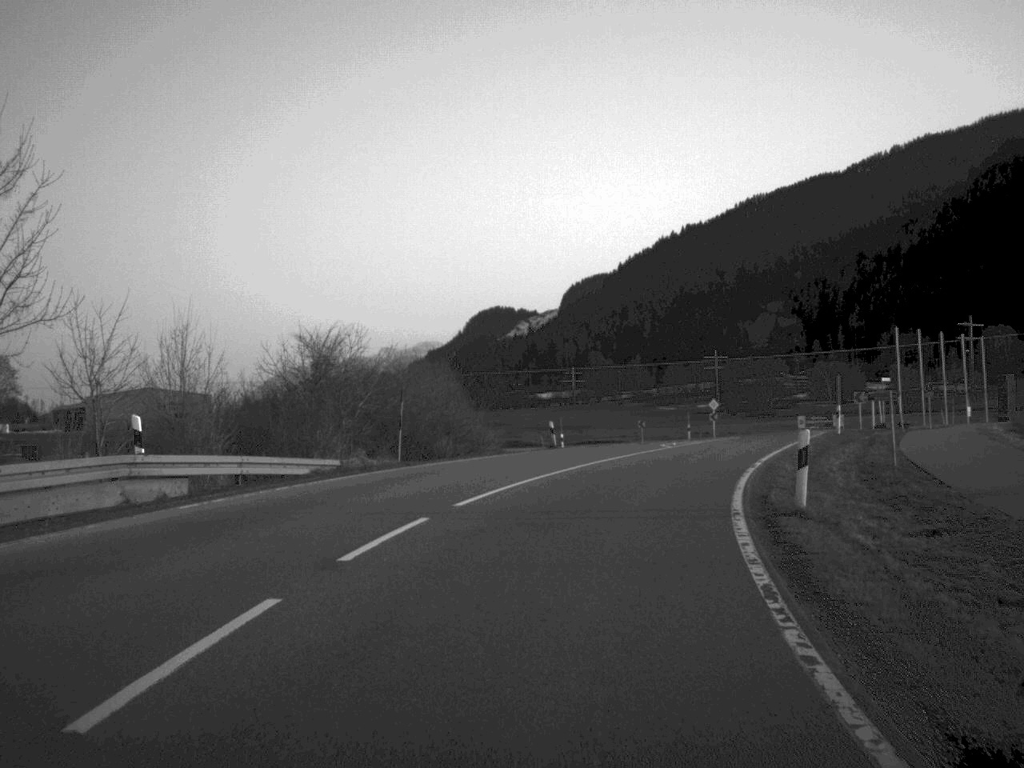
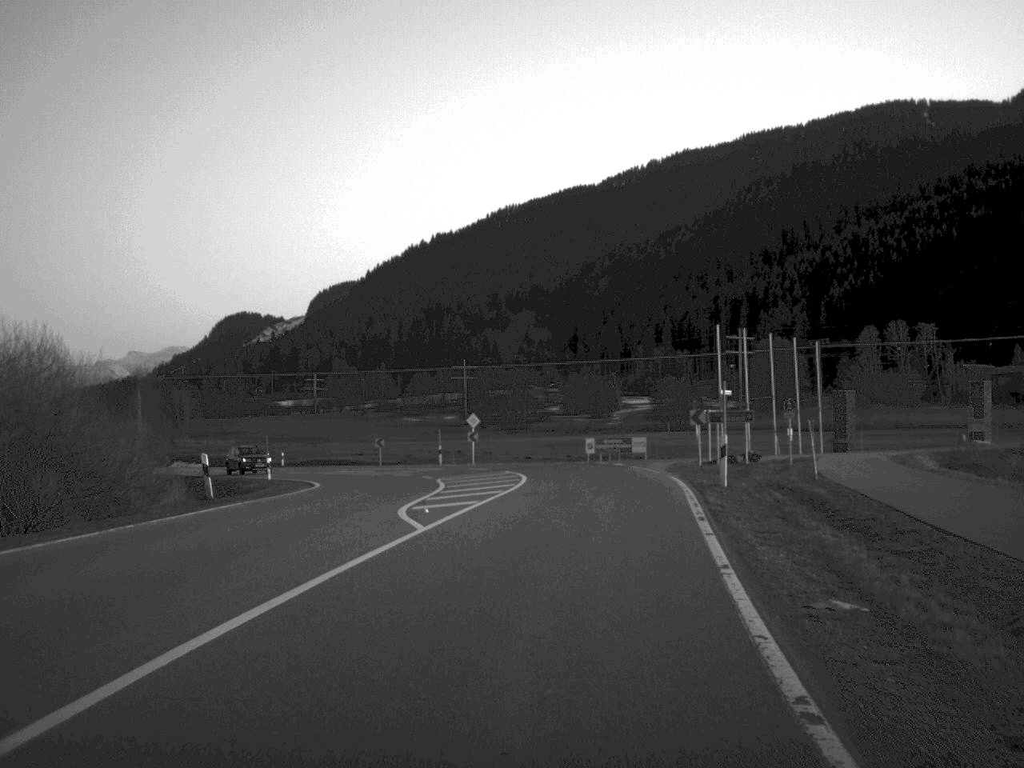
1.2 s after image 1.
(+2.0, +20.3) m; +11°
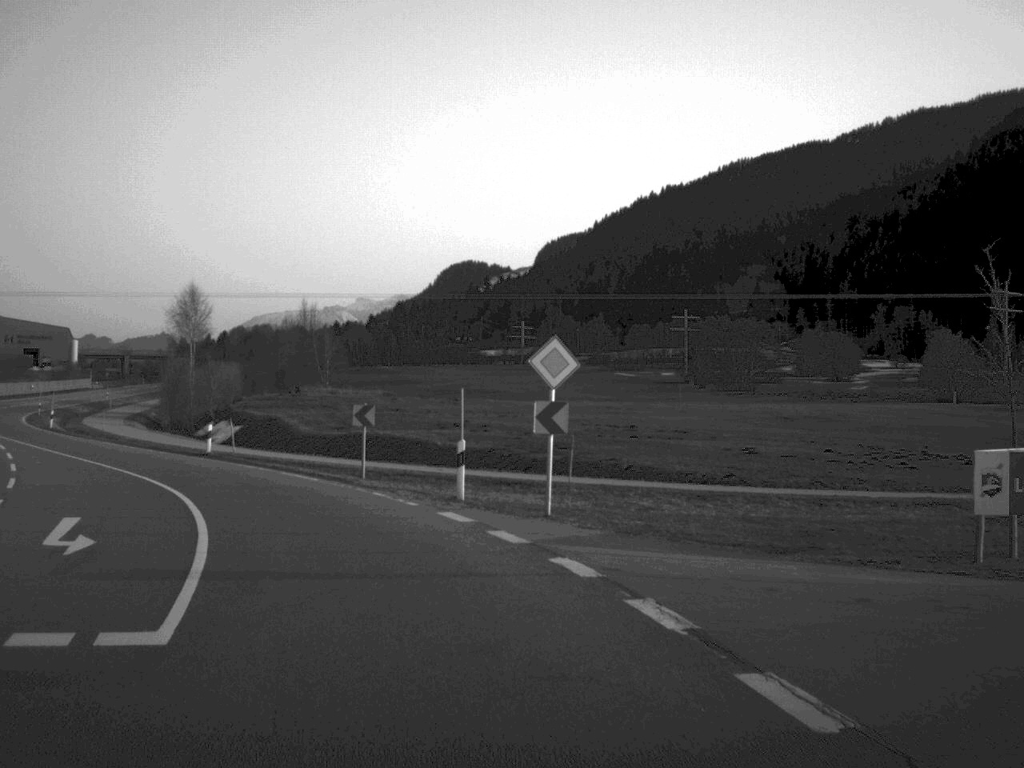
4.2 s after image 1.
(+0.1, +48.1) m; -11°
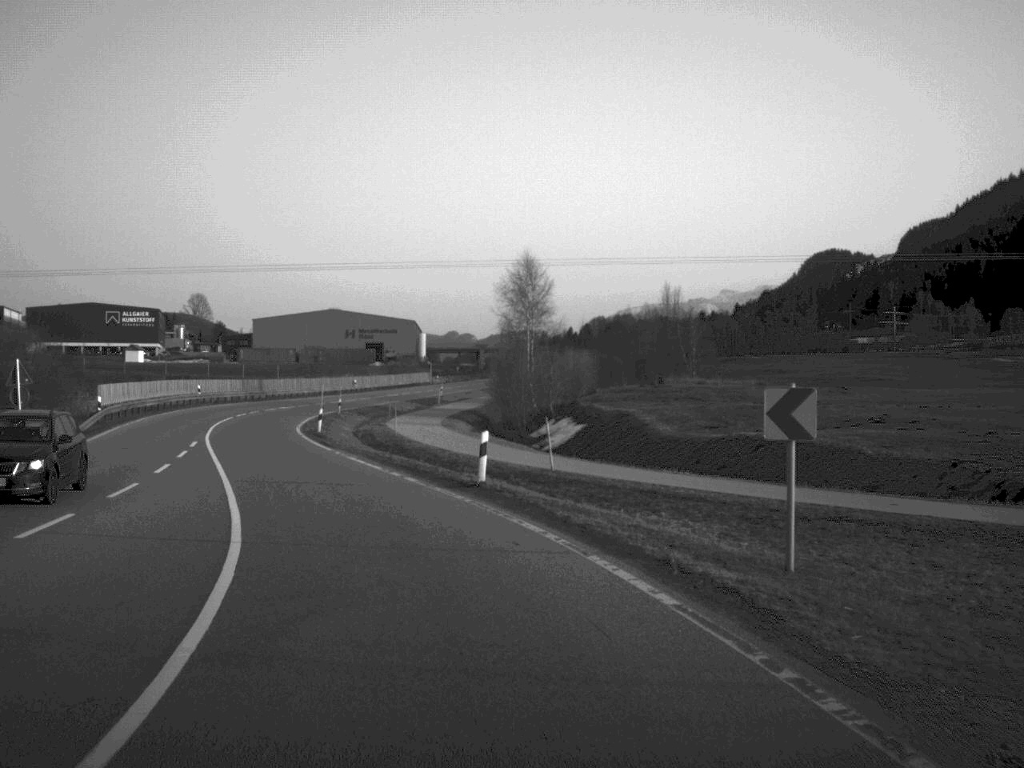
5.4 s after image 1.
(-2.6, +18.0) m; -16°
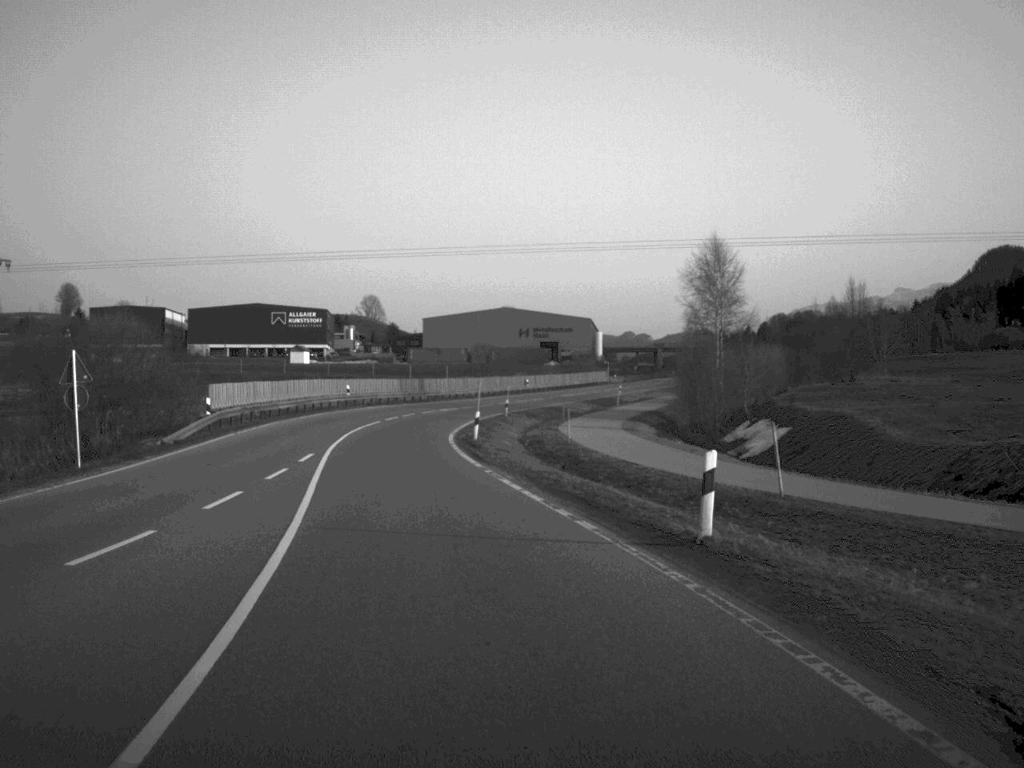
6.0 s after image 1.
(-0.6, +9.1) m; -8°
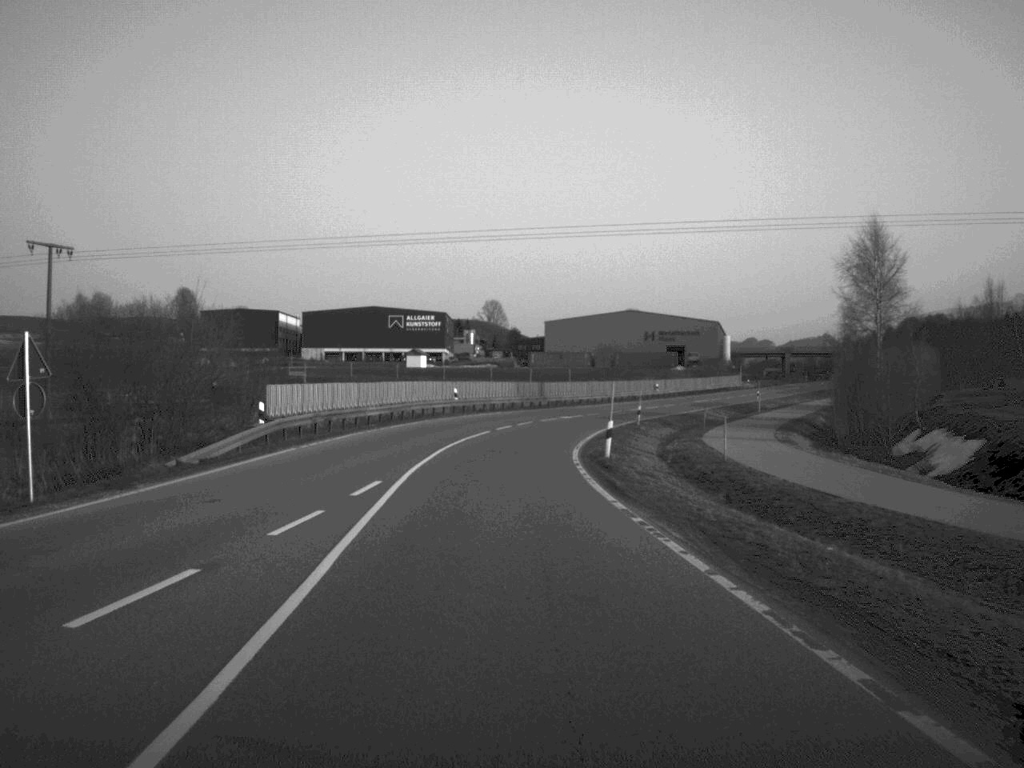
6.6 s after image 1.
(-0.5, +9.8) m; -5°
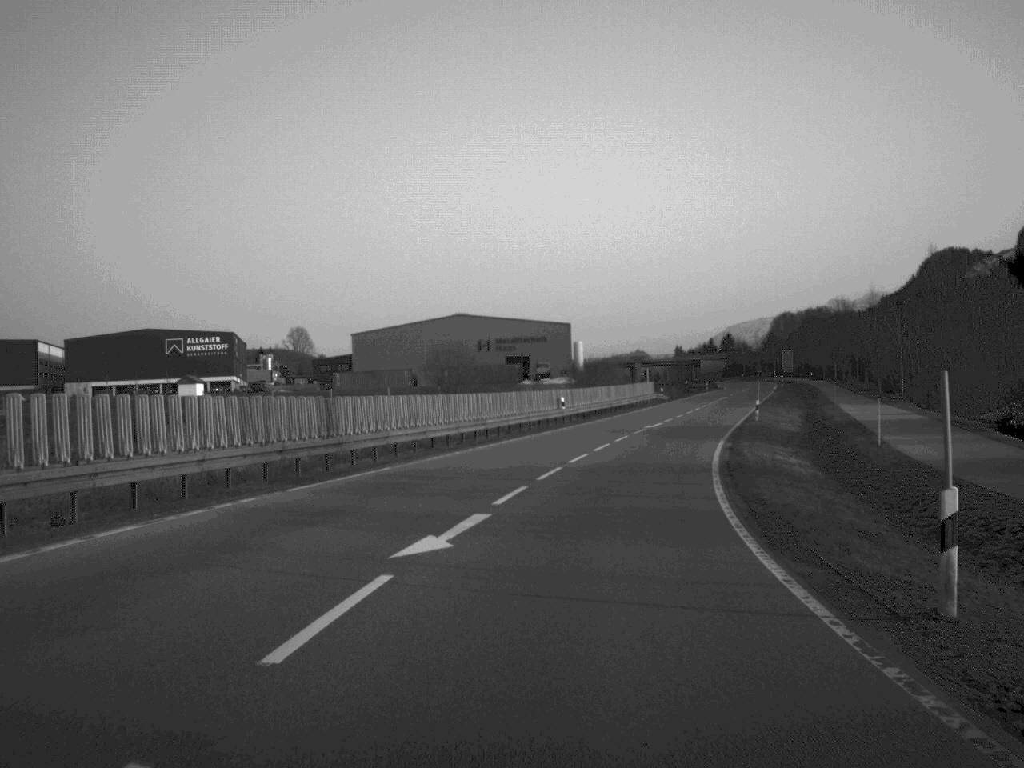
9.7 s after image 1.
(+1.5, +54.0) m; +9°
